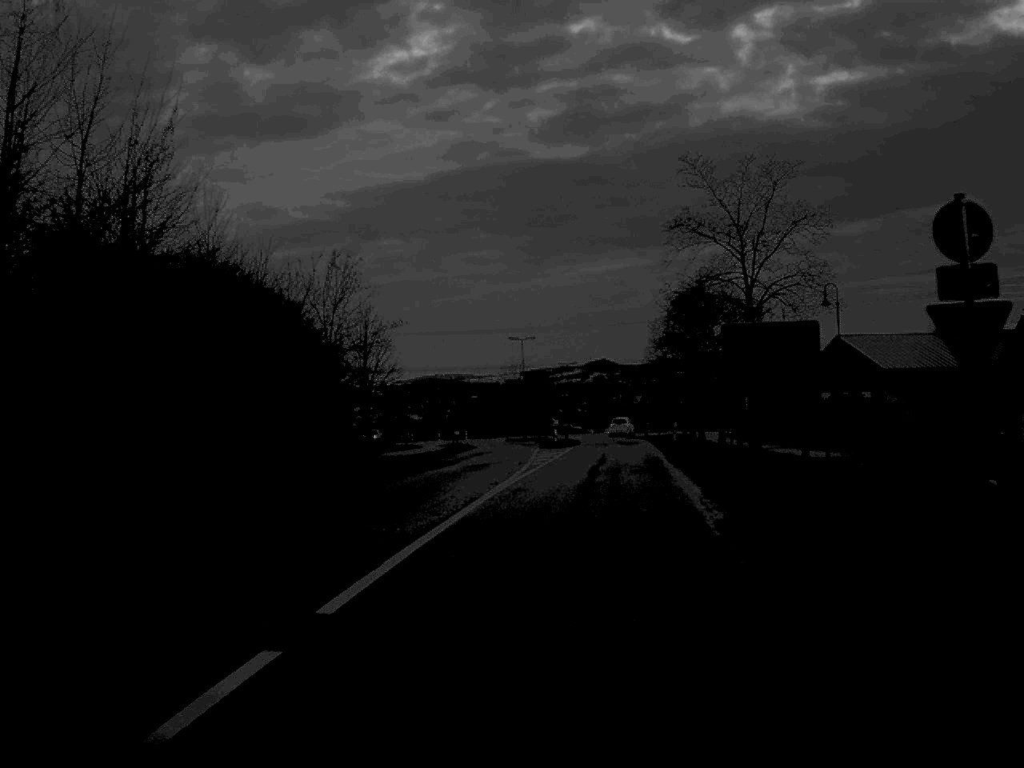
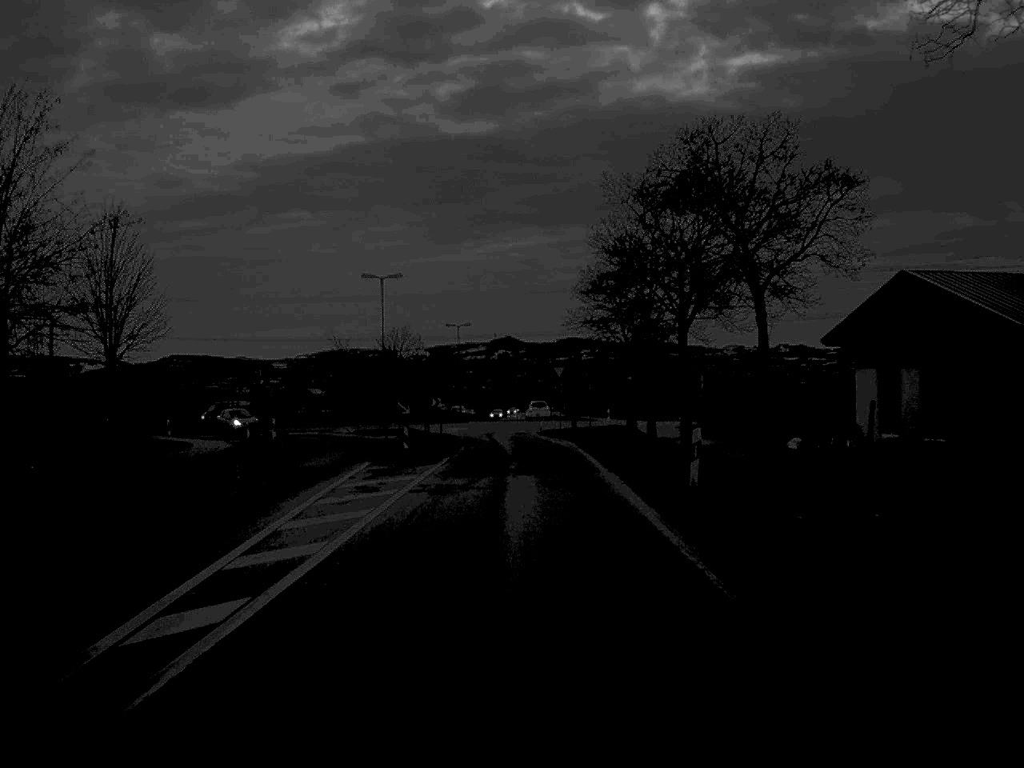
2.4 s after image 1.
(+2.1, +33.5) m; +4°
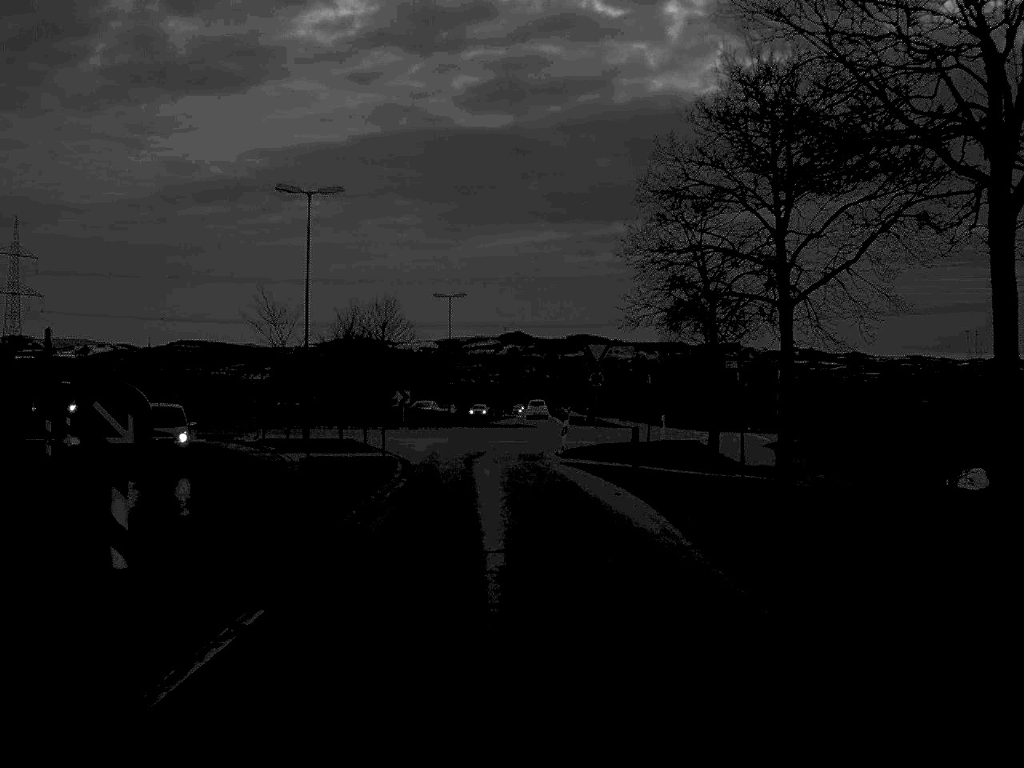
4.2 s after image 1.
(-0.1, +24.8) m; 0°
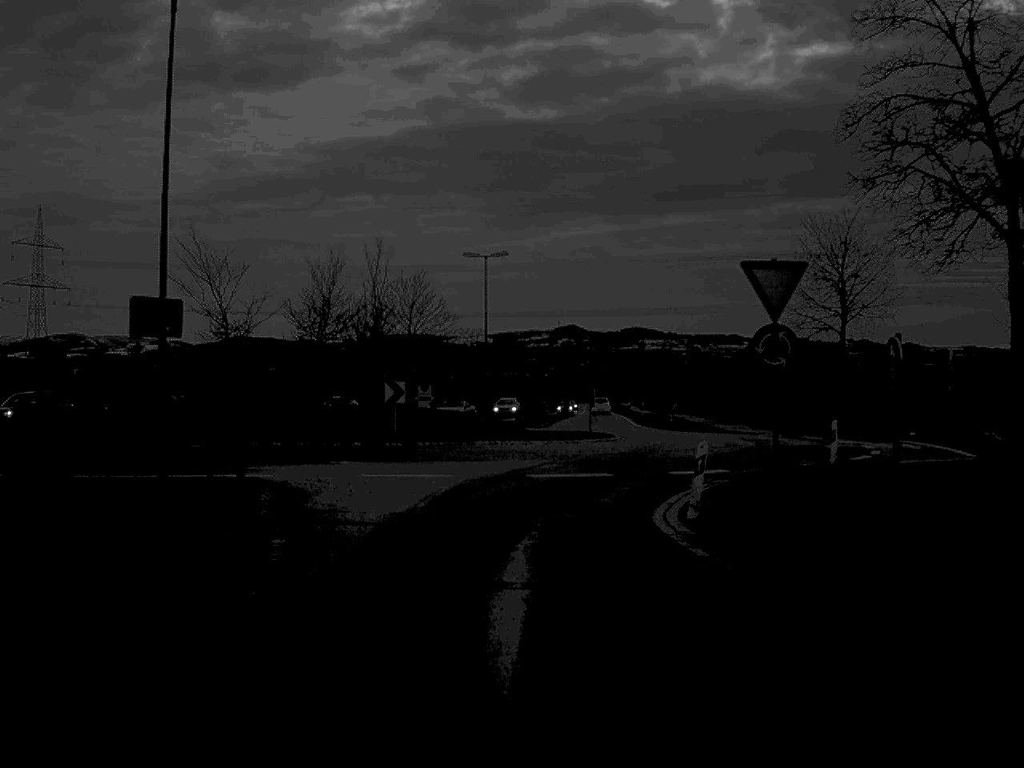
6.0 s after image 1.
(-0.3, +19.8) m; -2°
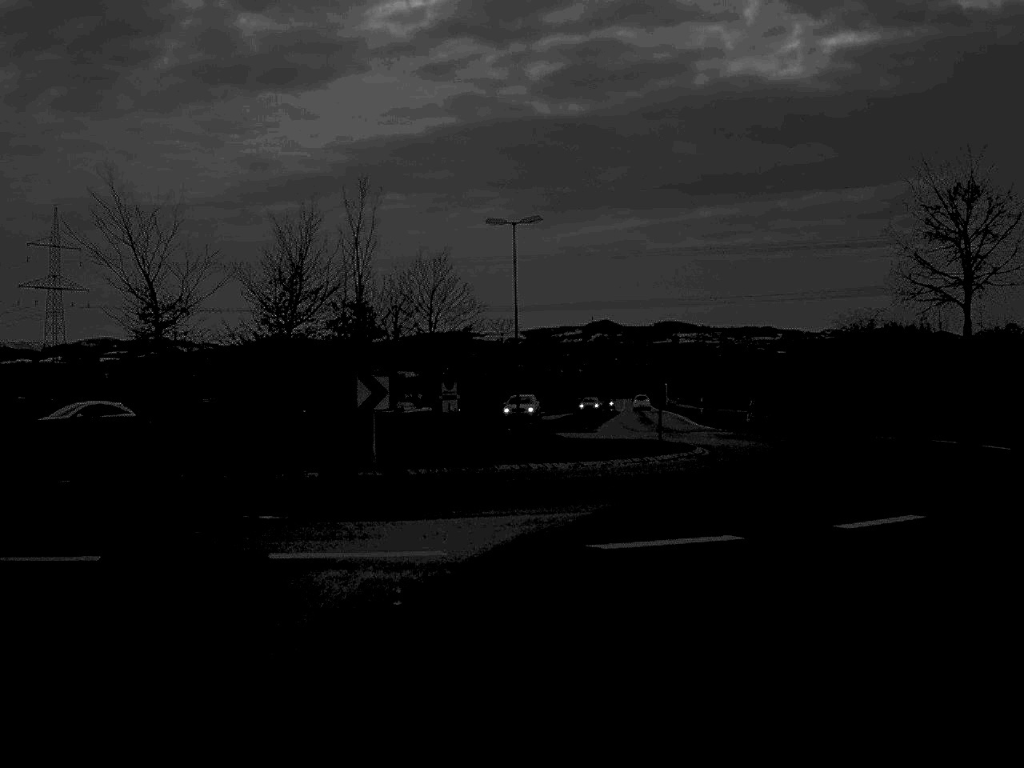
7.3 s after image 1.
(-0.2, +10.6) m; -1°
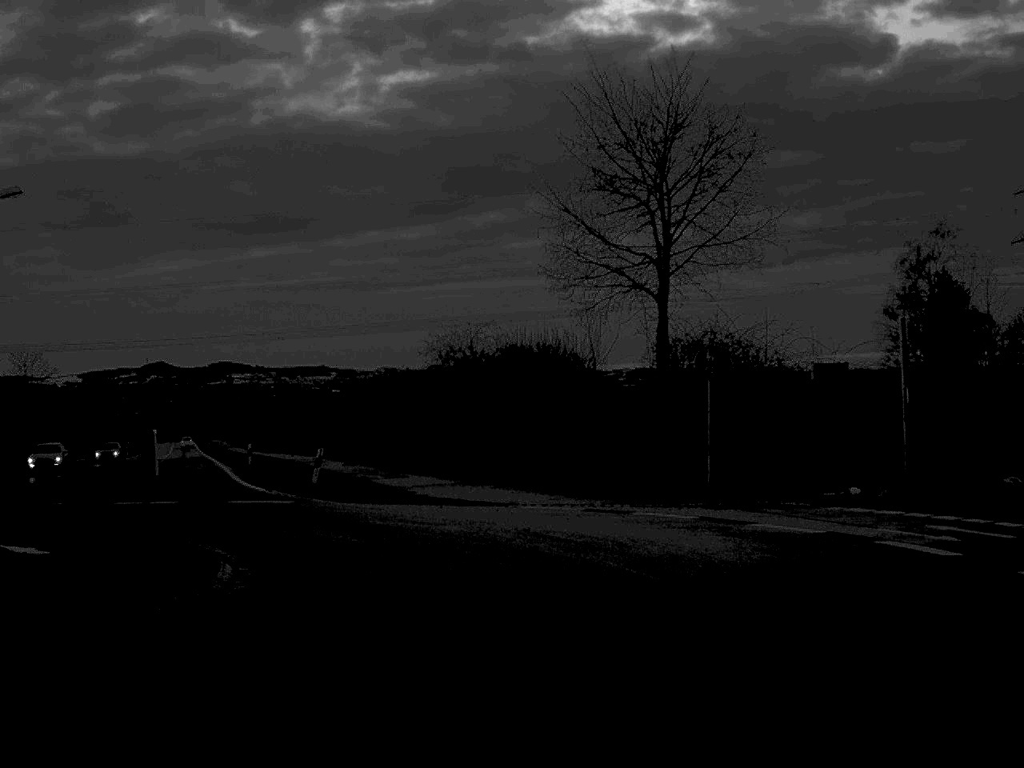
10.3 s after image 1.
(+1.6, +14.2) m; +20°
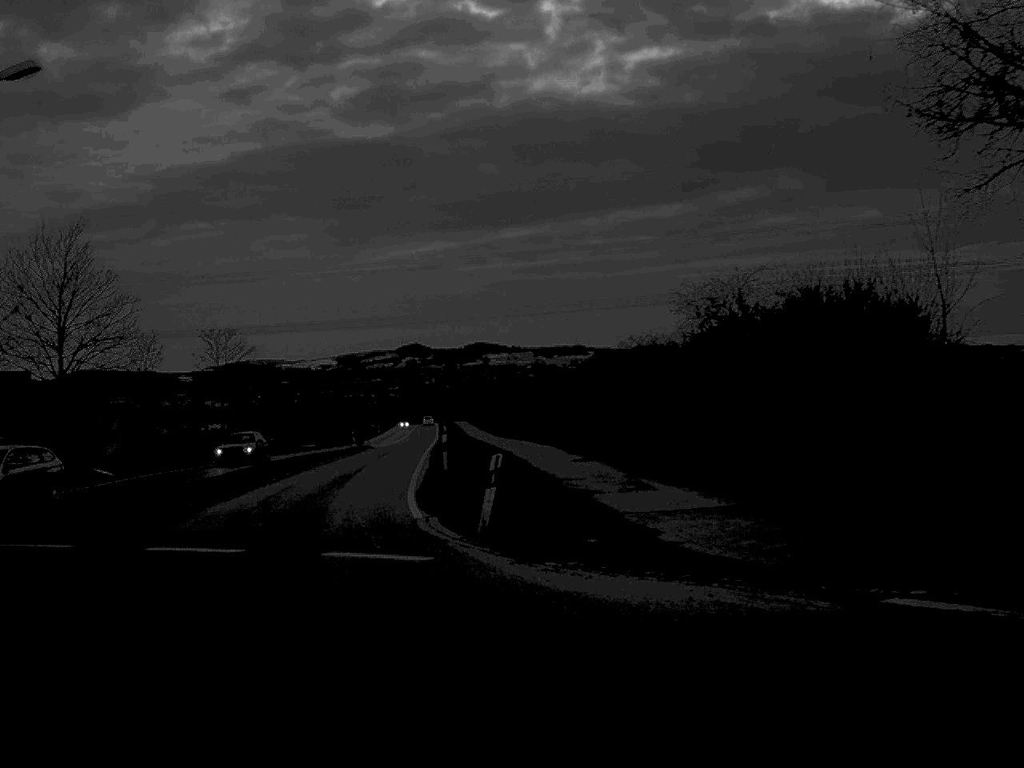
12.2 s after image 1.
(-0.6, +12.2) m; -12°
